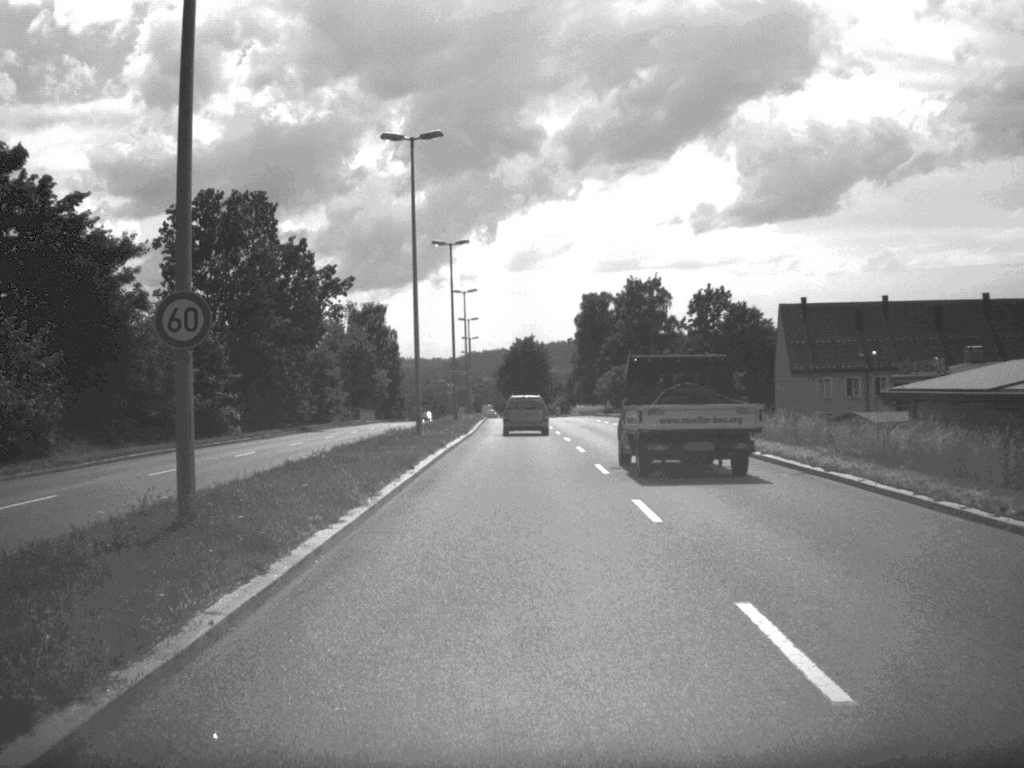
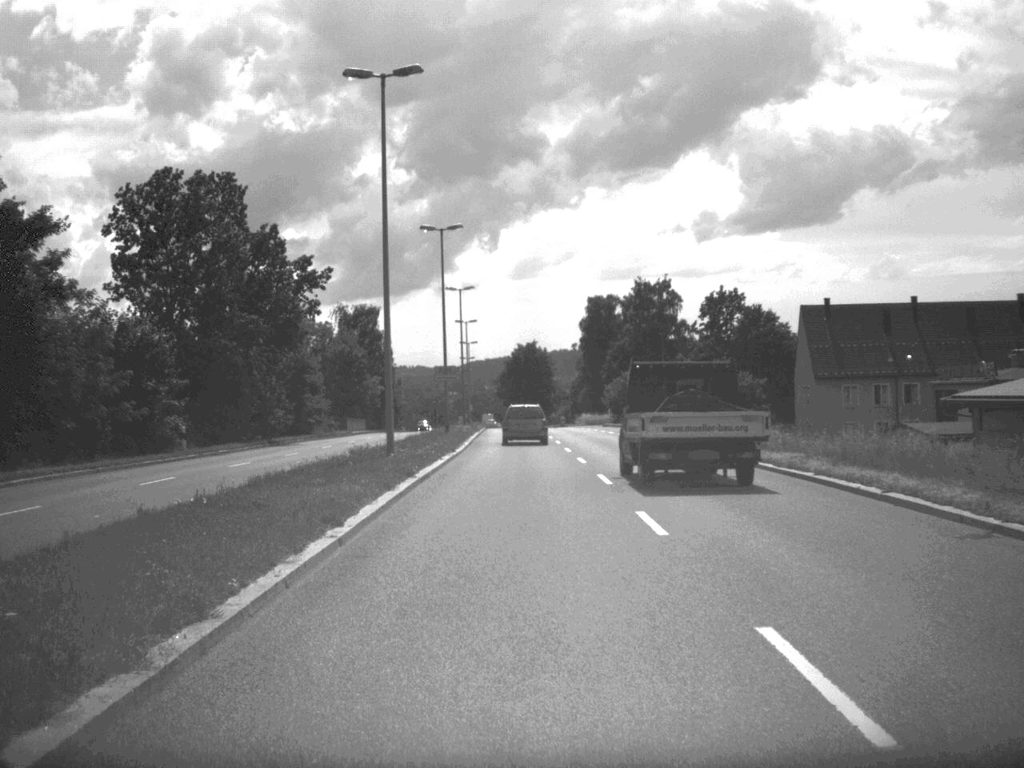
(0.0, +9.6) m; 0°
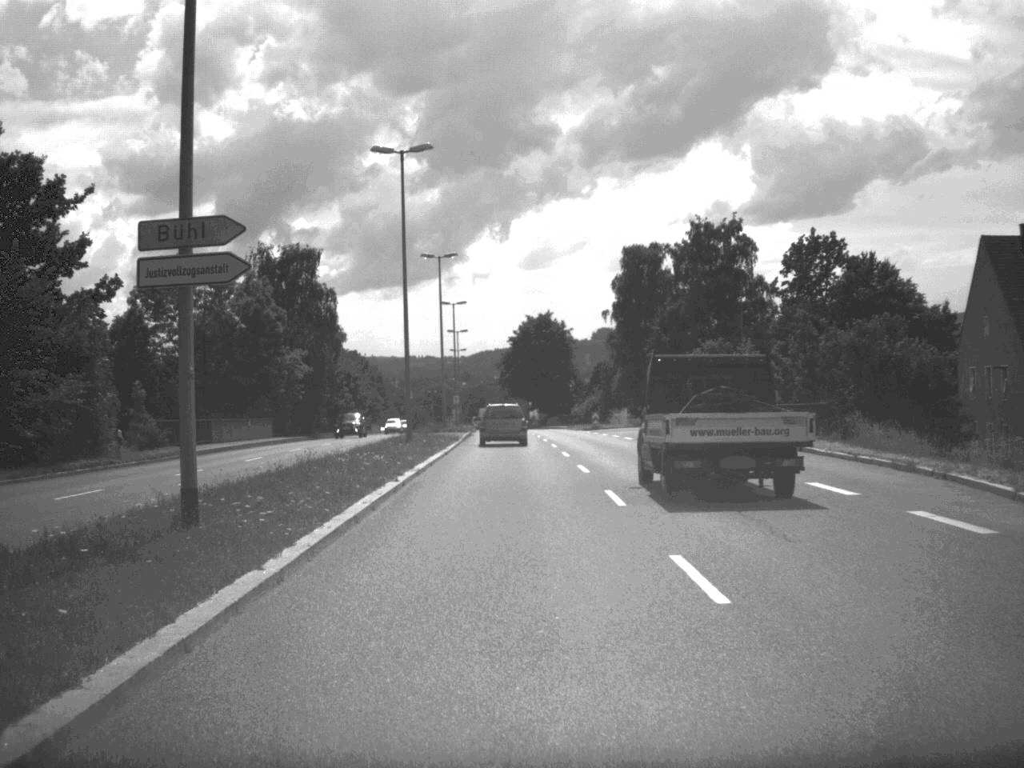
(-0.2, +48.9) m; -1°
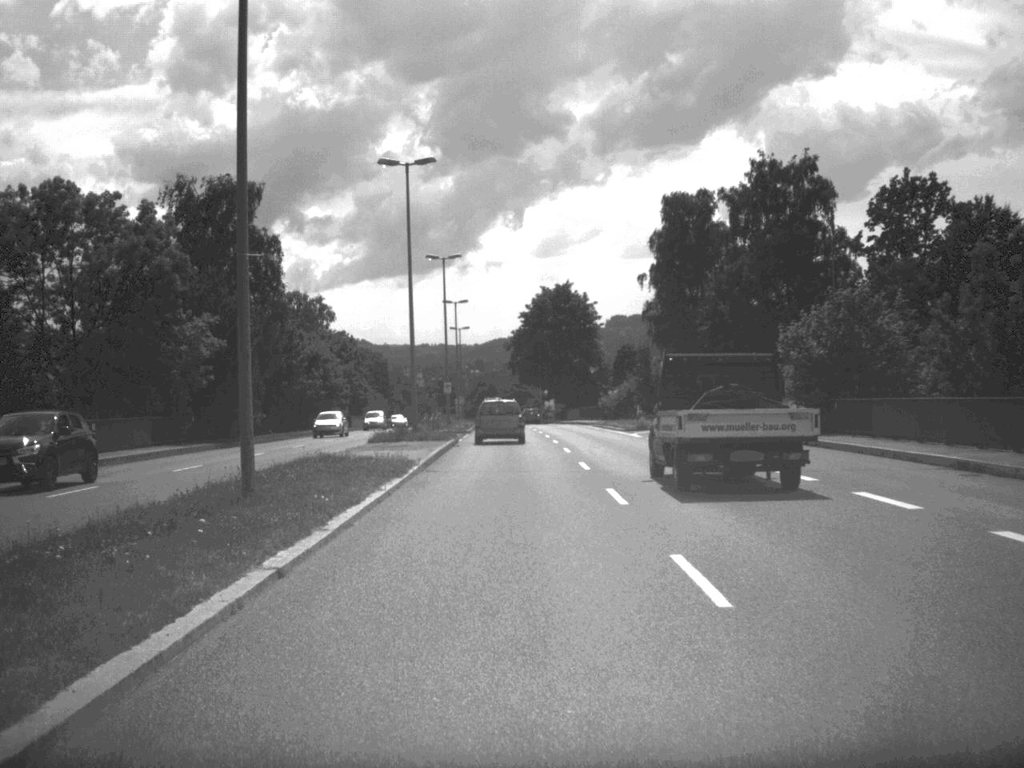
(-0.2, +26.5) m; -1°
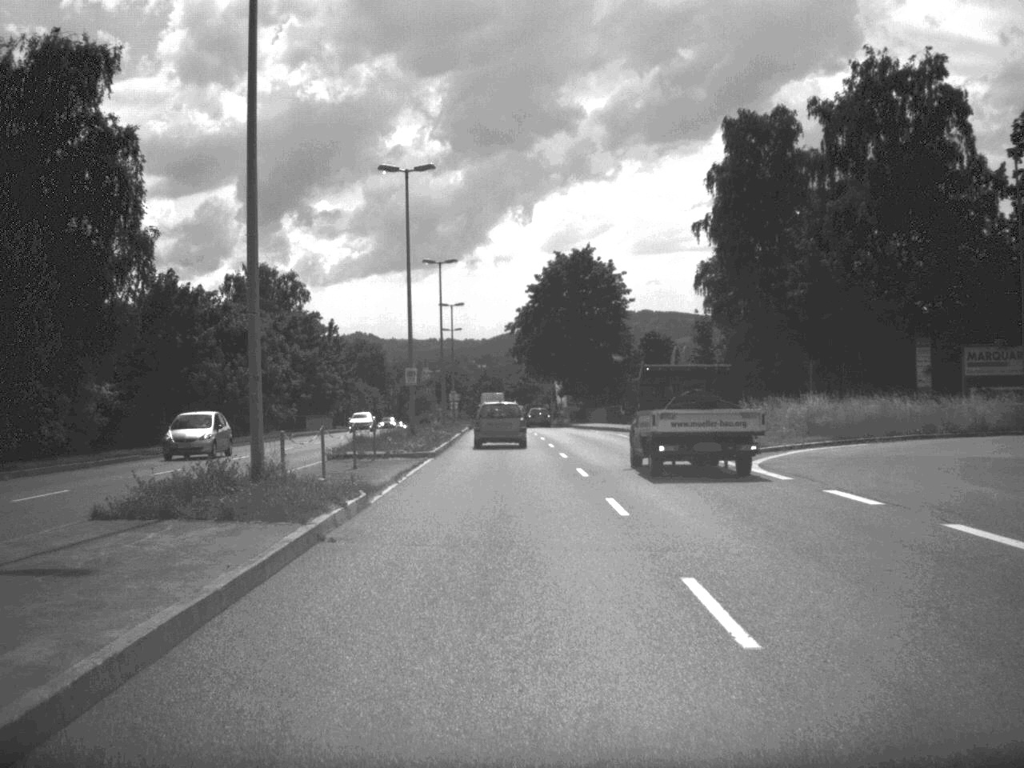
(-0.1, +28.0) m; 0°
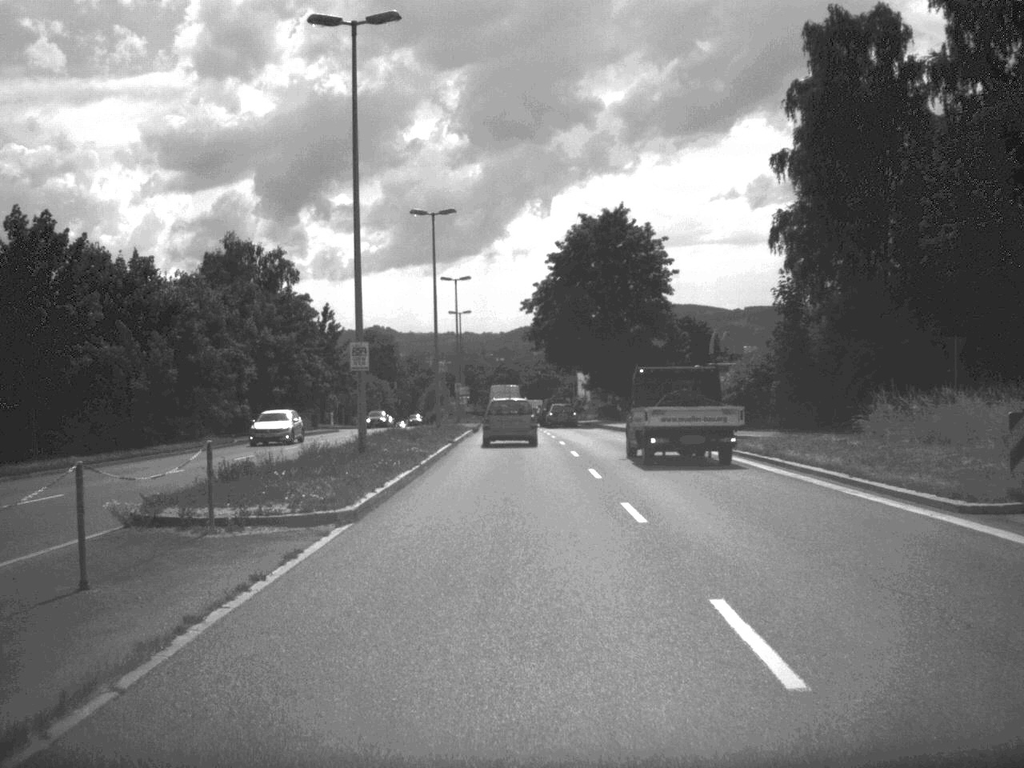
(-0.1, +18.5) m; -1°
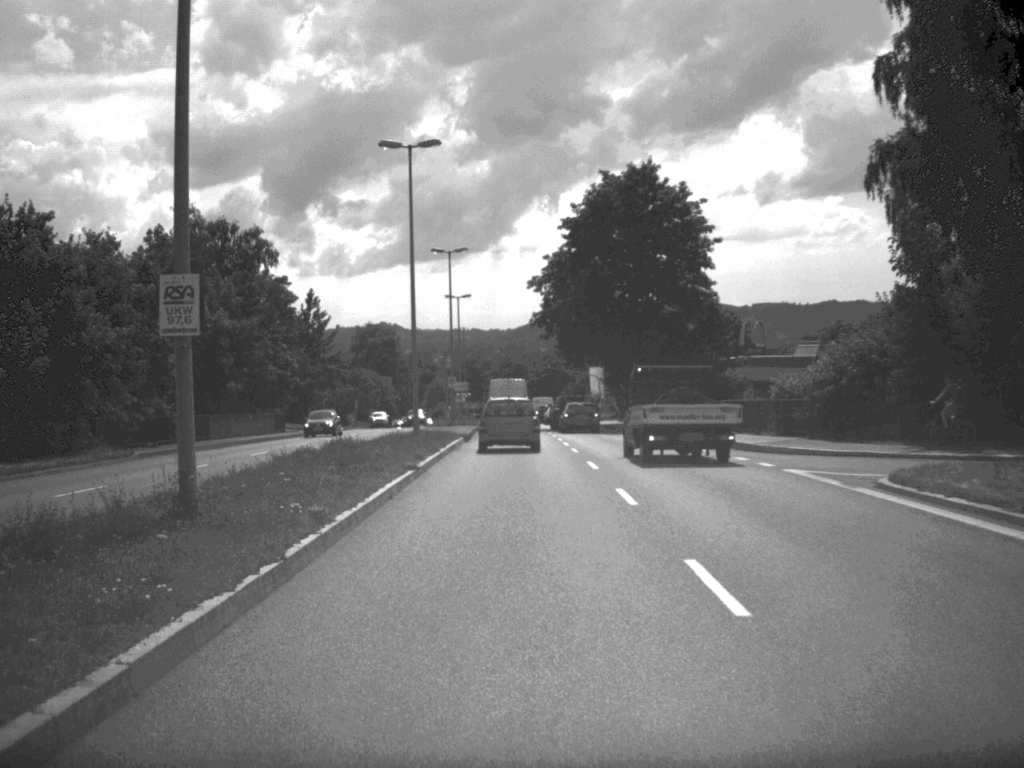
(-0.1, +15.3) m; 0°
